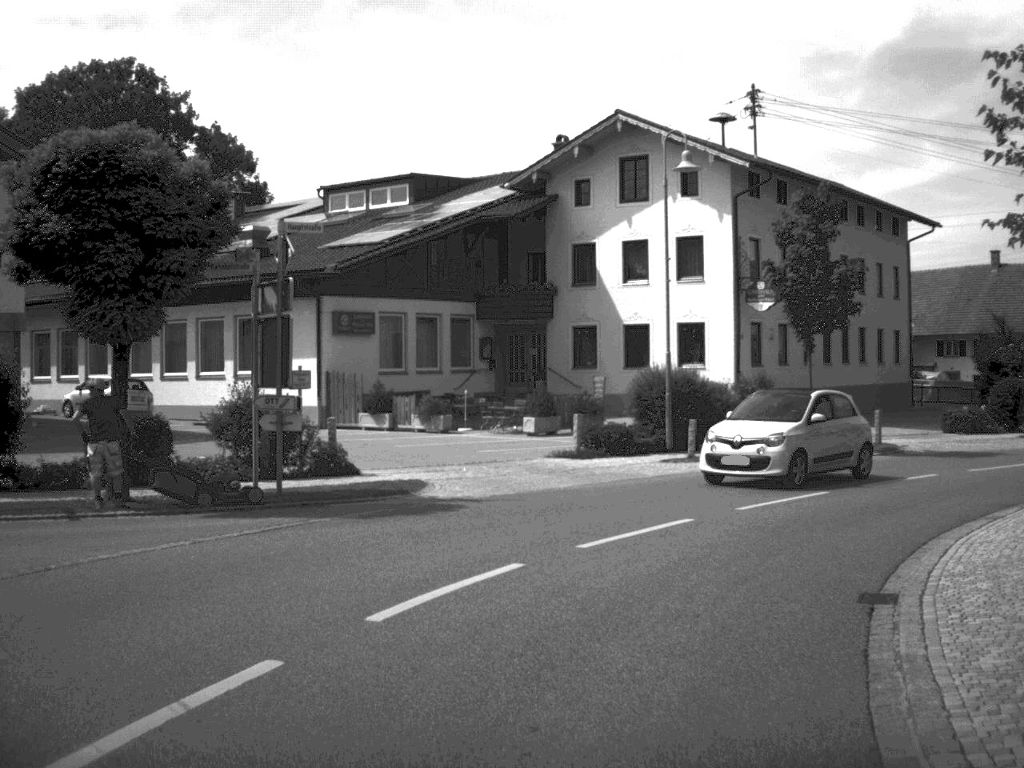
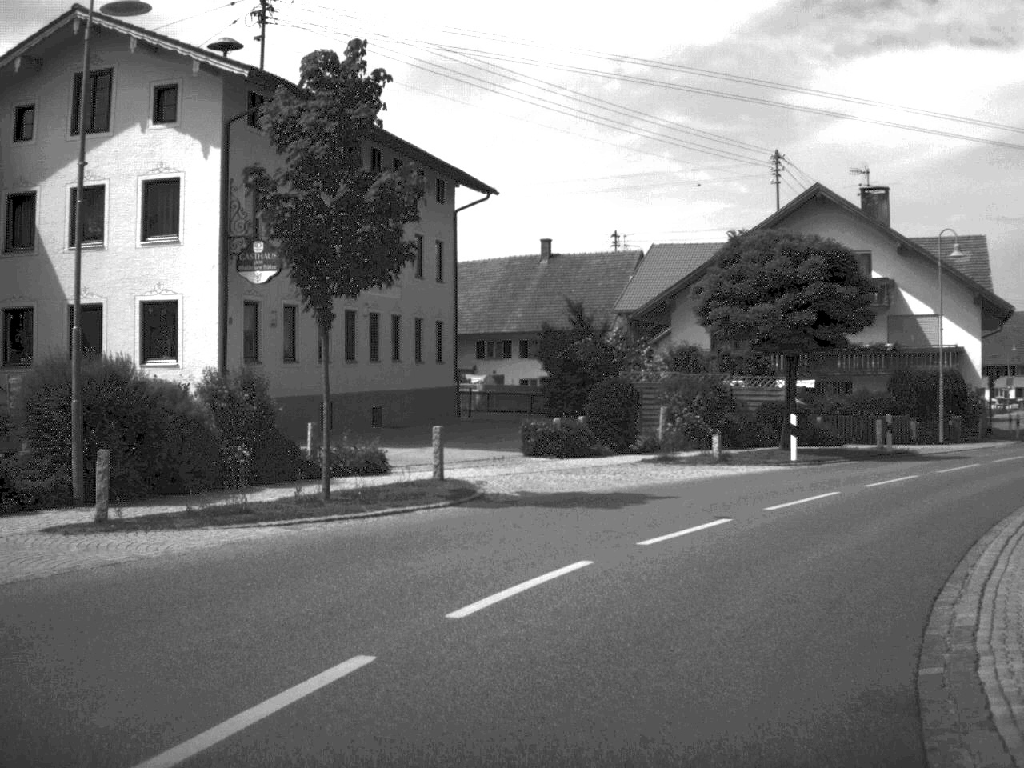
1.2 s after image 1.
(+2.2, +11.9) m; +22°
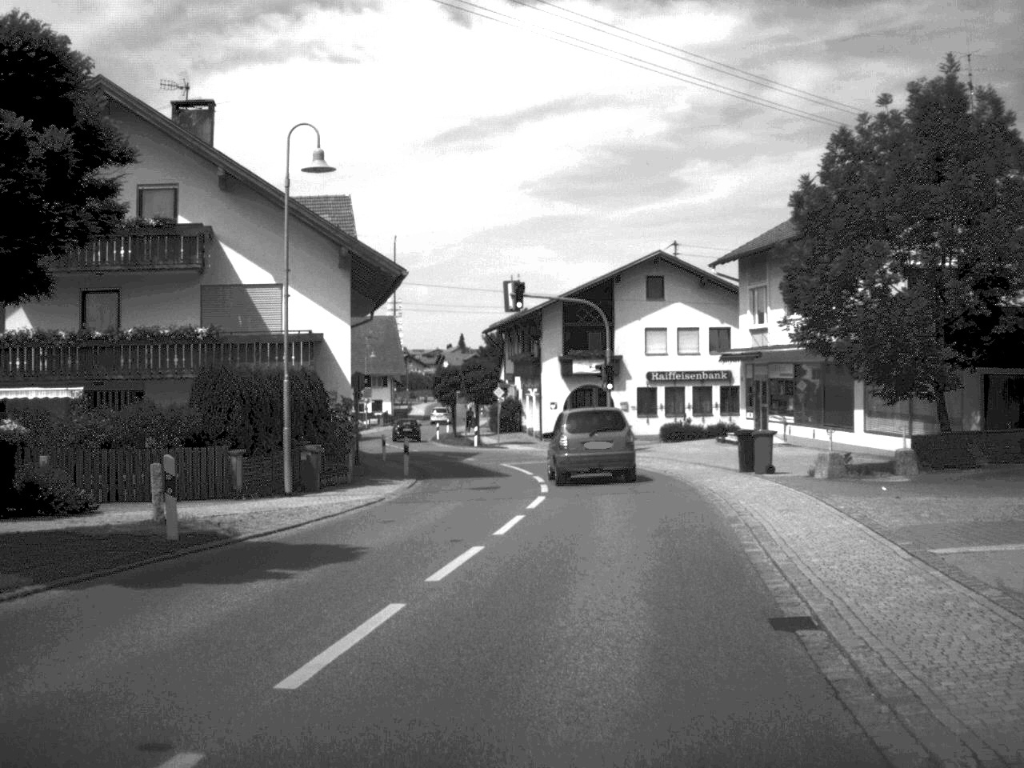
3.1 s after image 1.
(+5.0, +17.4) m; +29°
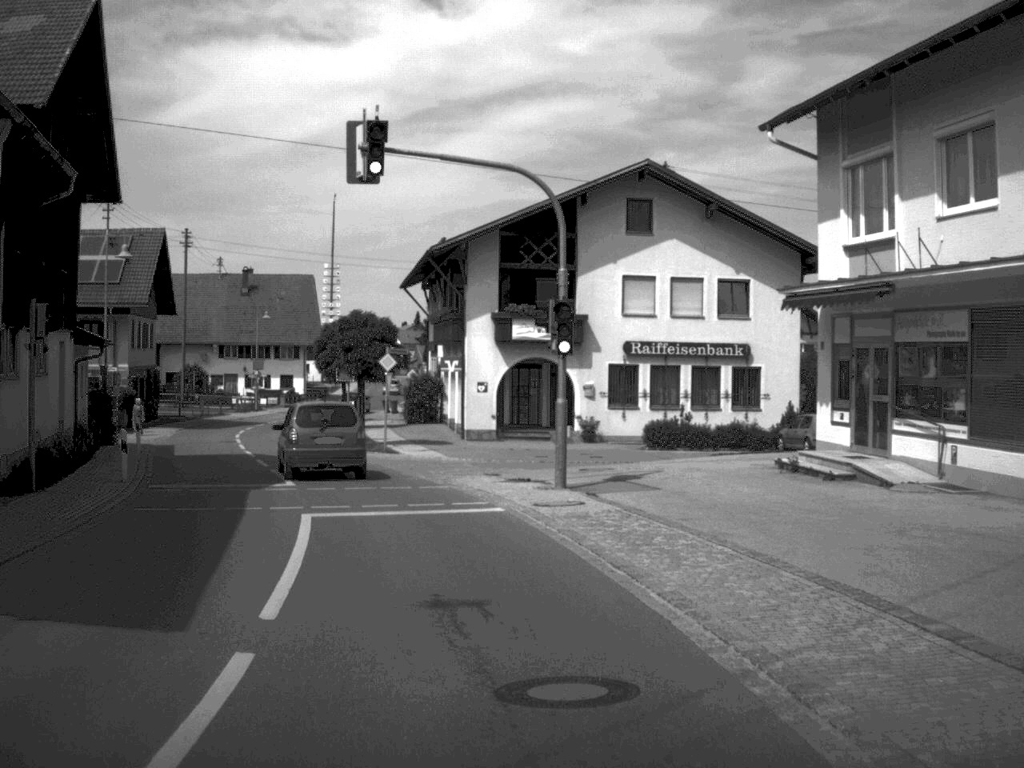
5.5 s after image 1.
(+1.5, +24.0) m; +1°
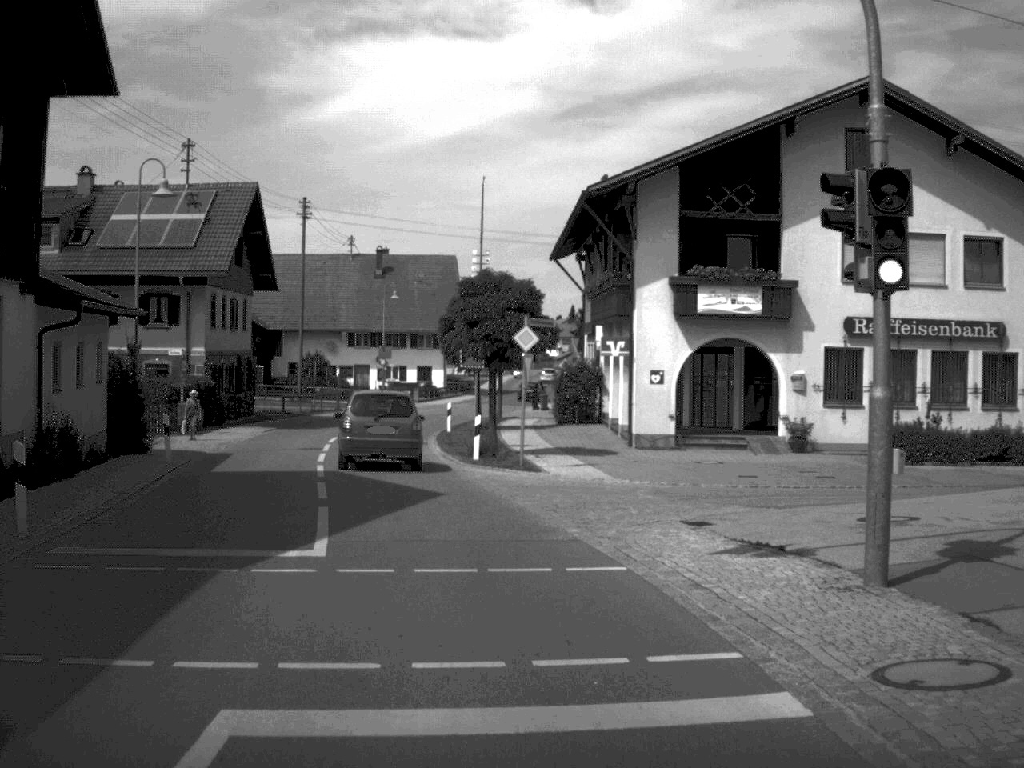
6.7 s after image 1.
(-0.7, +12.0) m; -7°
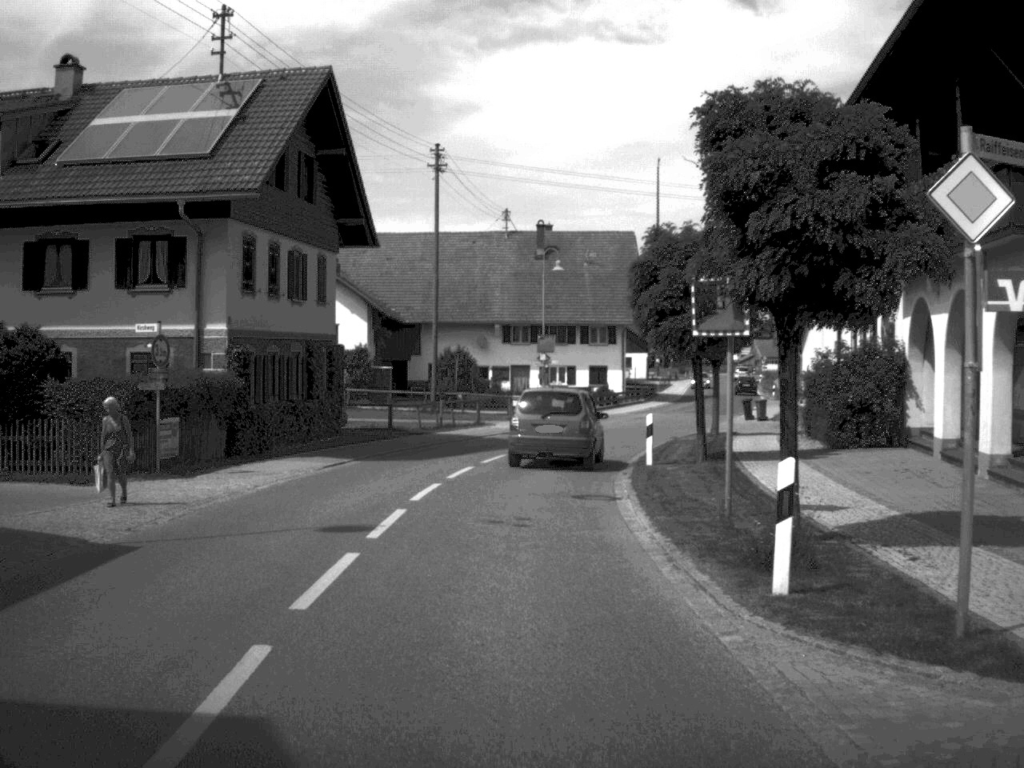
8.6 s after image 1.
(-1.5, +19.2) m; -7°
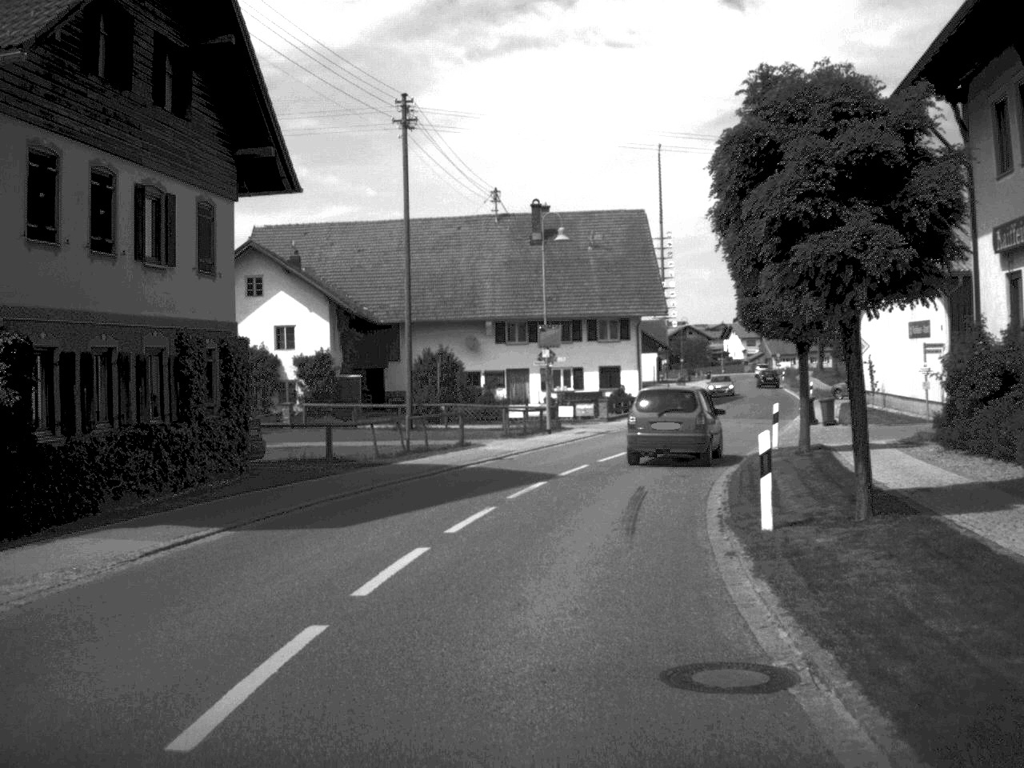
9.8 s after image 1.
(0.0, +12.3) m; 0°
